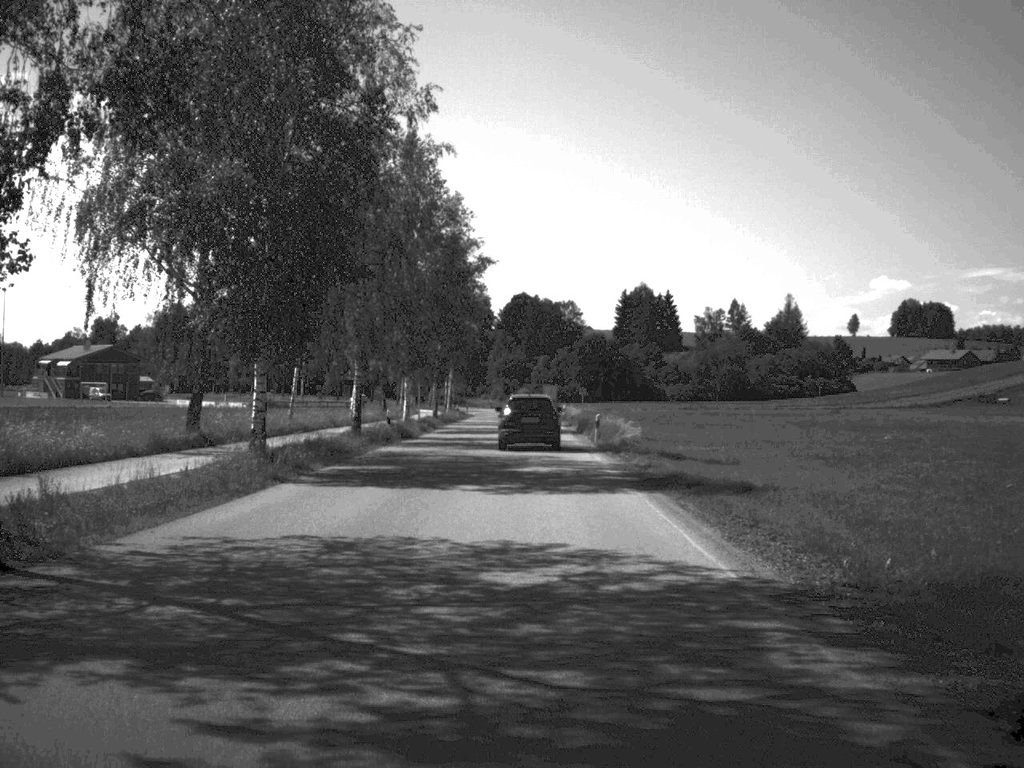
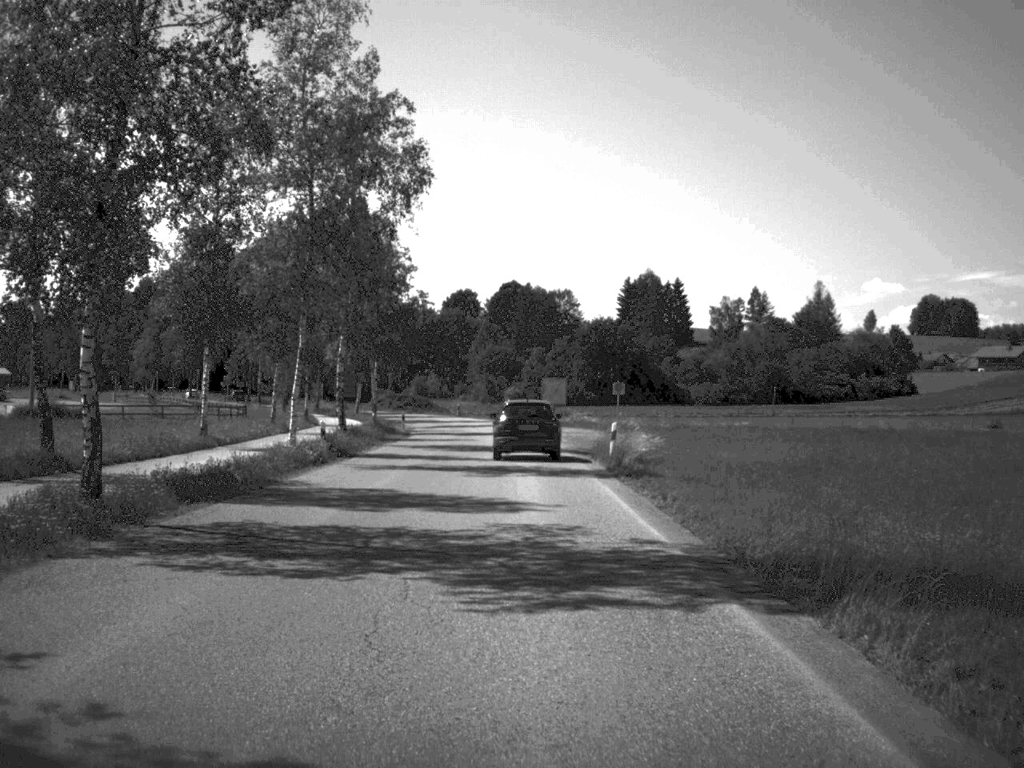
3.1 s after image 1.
(+0.1, +56.0) m; 0°
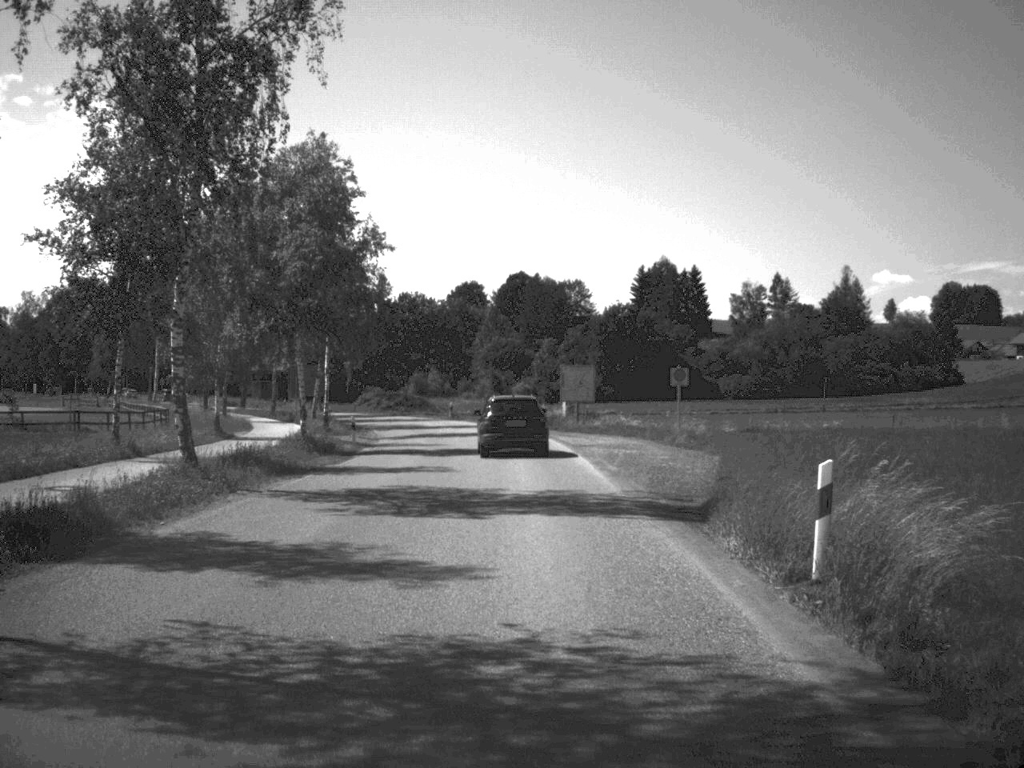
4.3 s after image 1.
(-0.1, +22.1) m; -1°
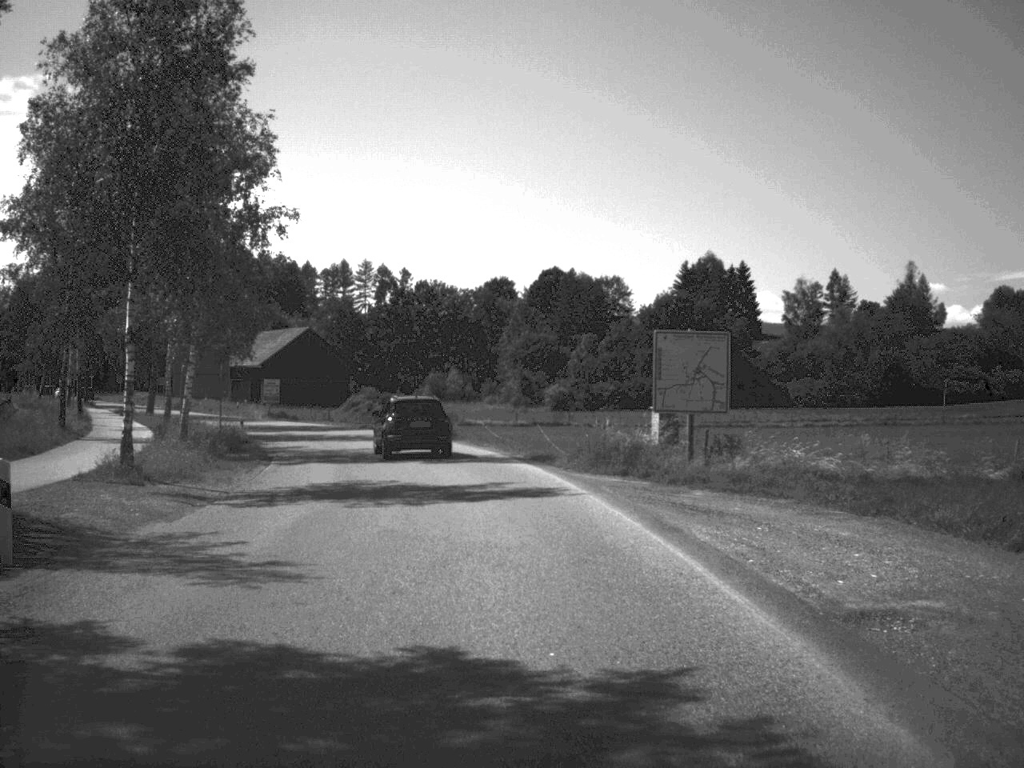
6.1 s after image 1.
(-0.3, +30.8) m; -2°
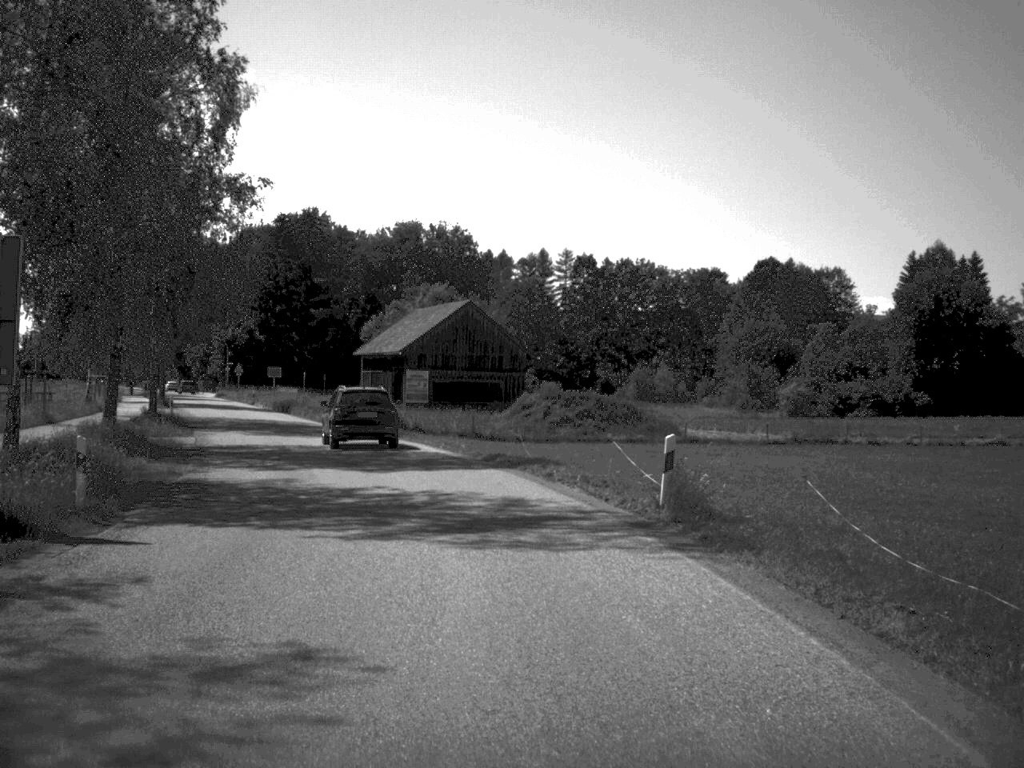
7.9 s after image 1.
(-2.1, +31.2) m; -10°
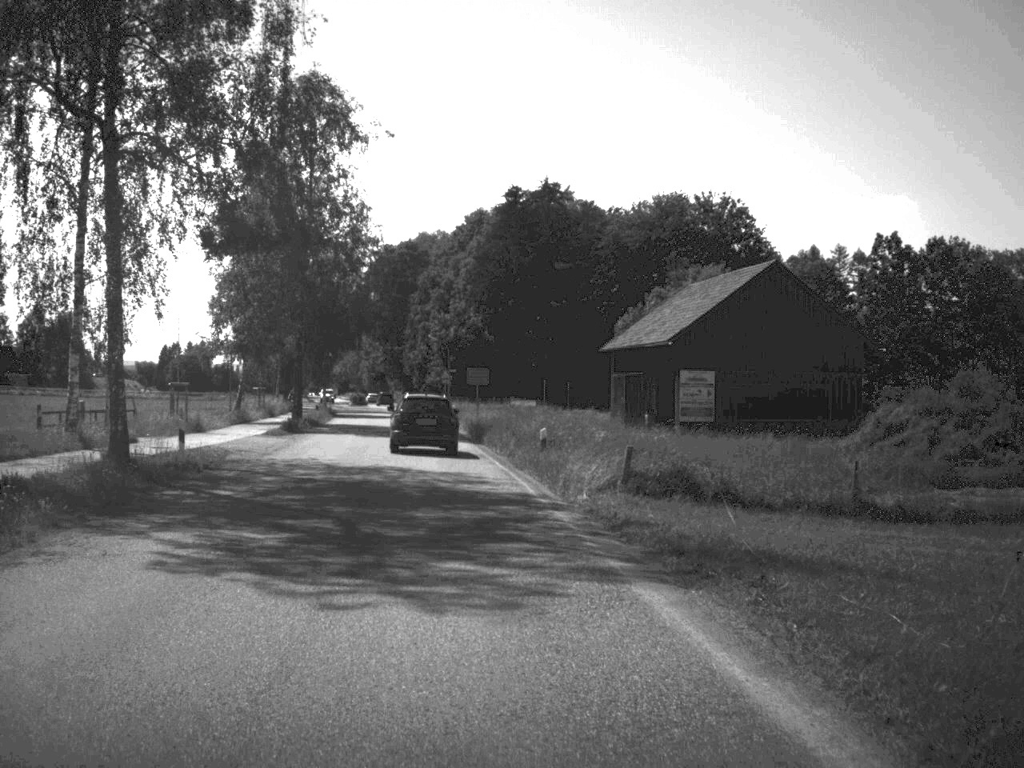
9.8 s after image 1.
(-3.2, +30.4) m; -12°
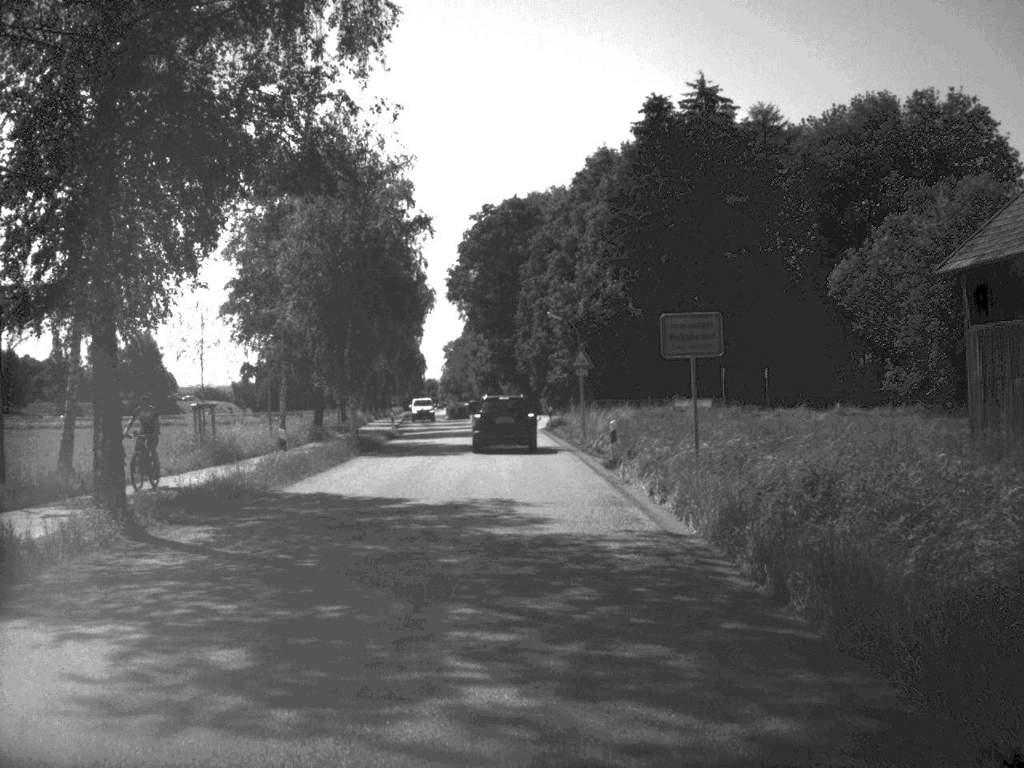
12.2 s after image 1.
(-2.8, +38.5) m; -5°
